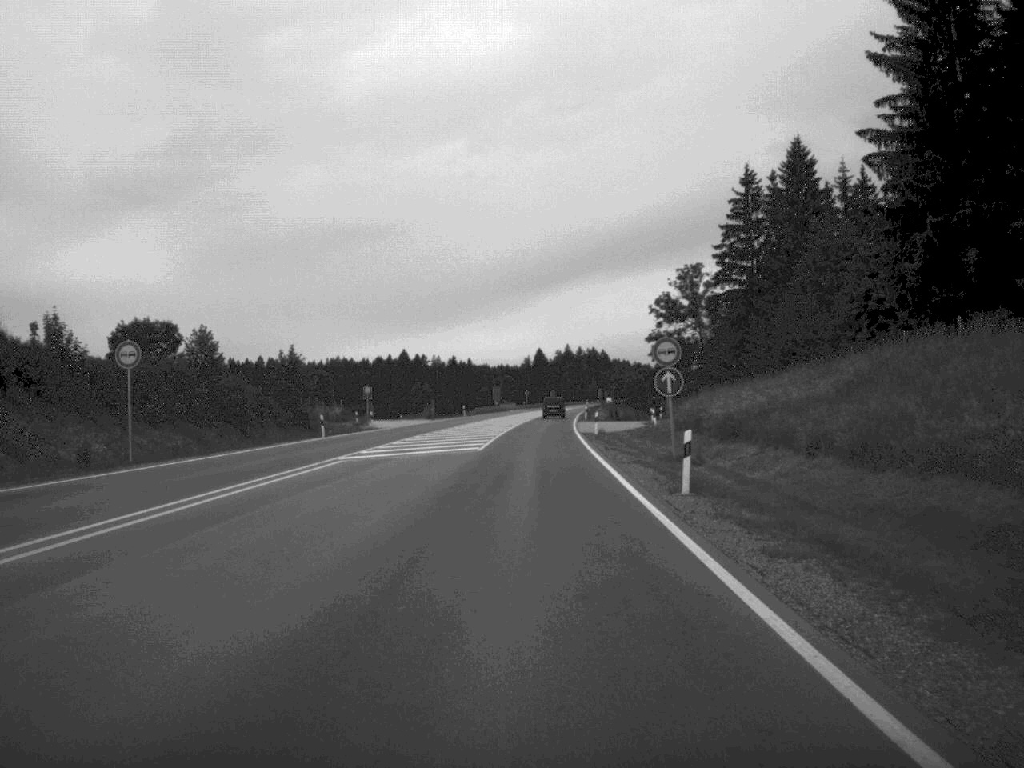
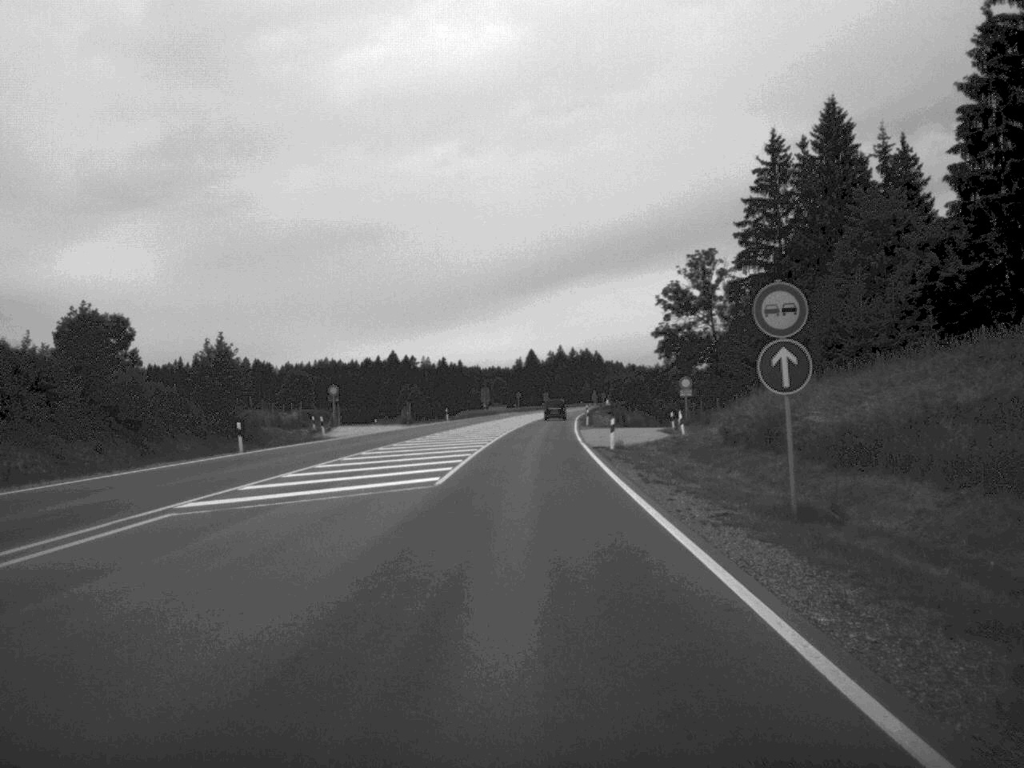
(0.0, +15.8) m; 0°
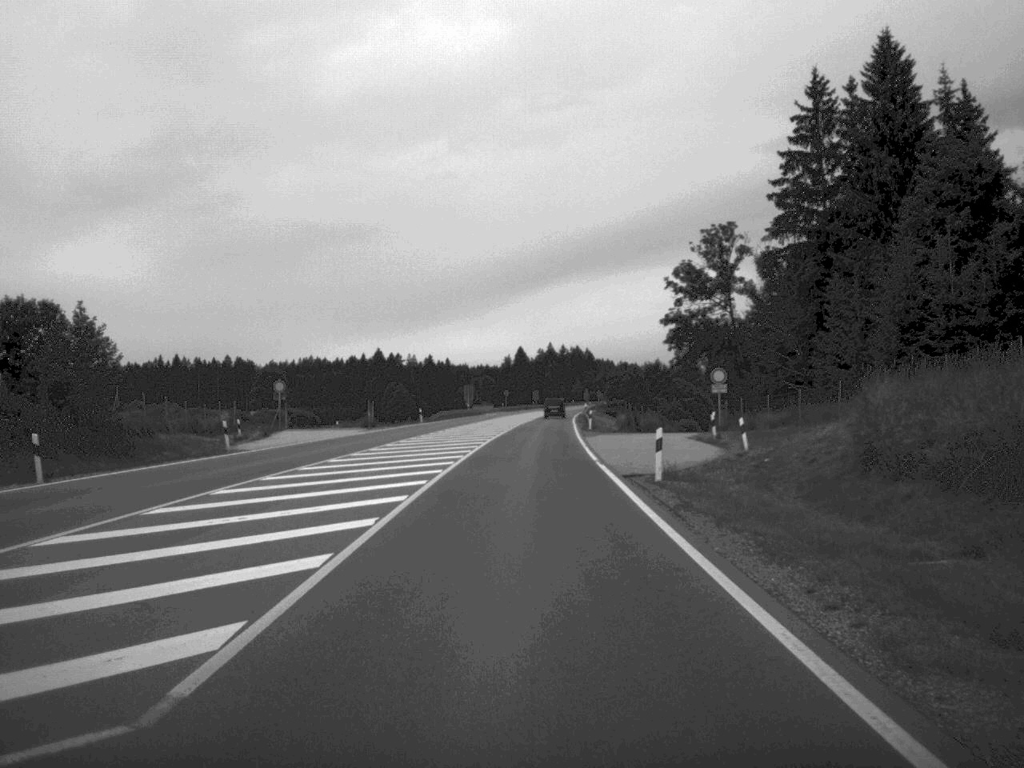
(+0.1, +17.9) m; 0°
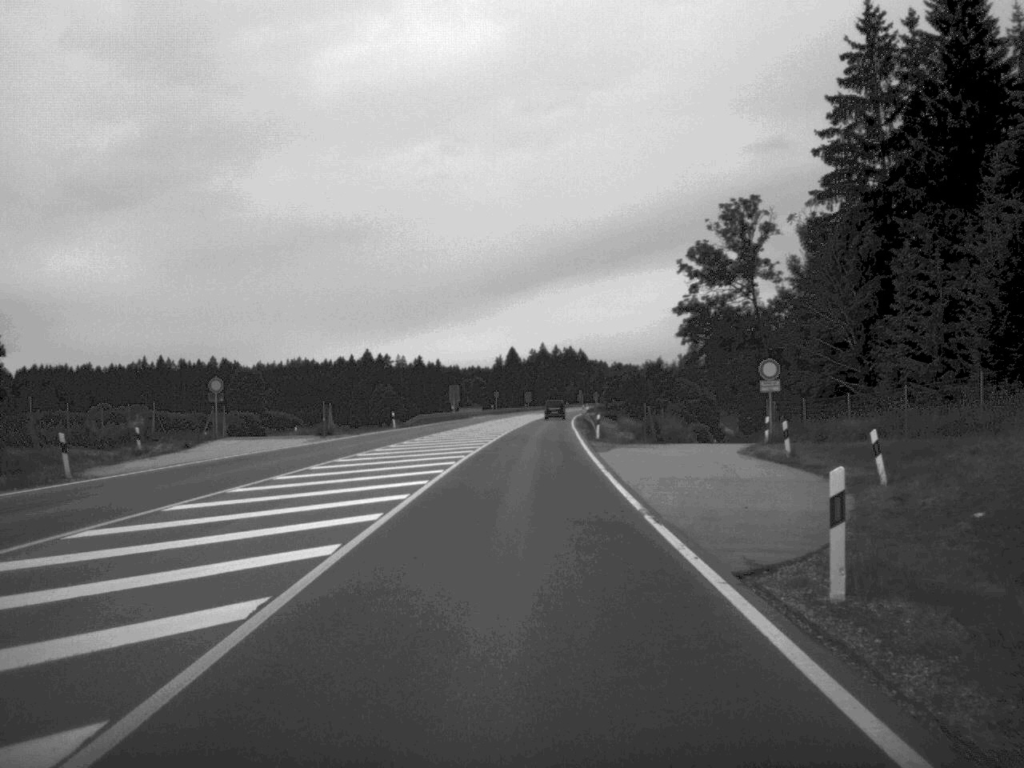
(0.0, +15.0) m; 0°
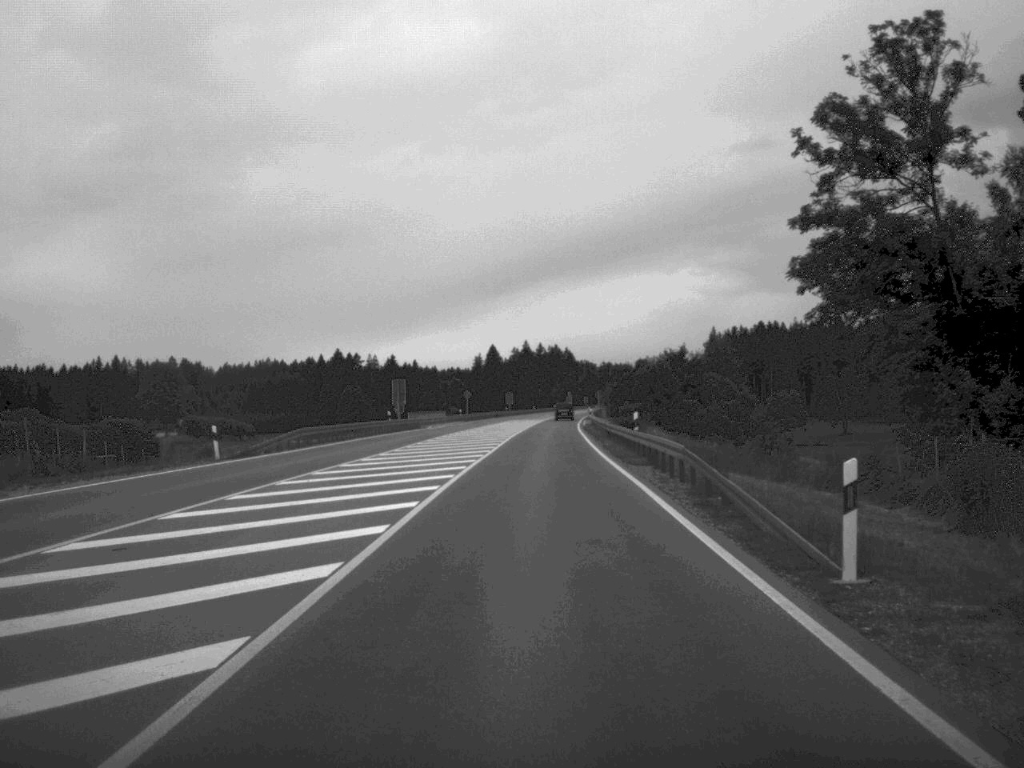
(+0.2, +46.0) m; +1°
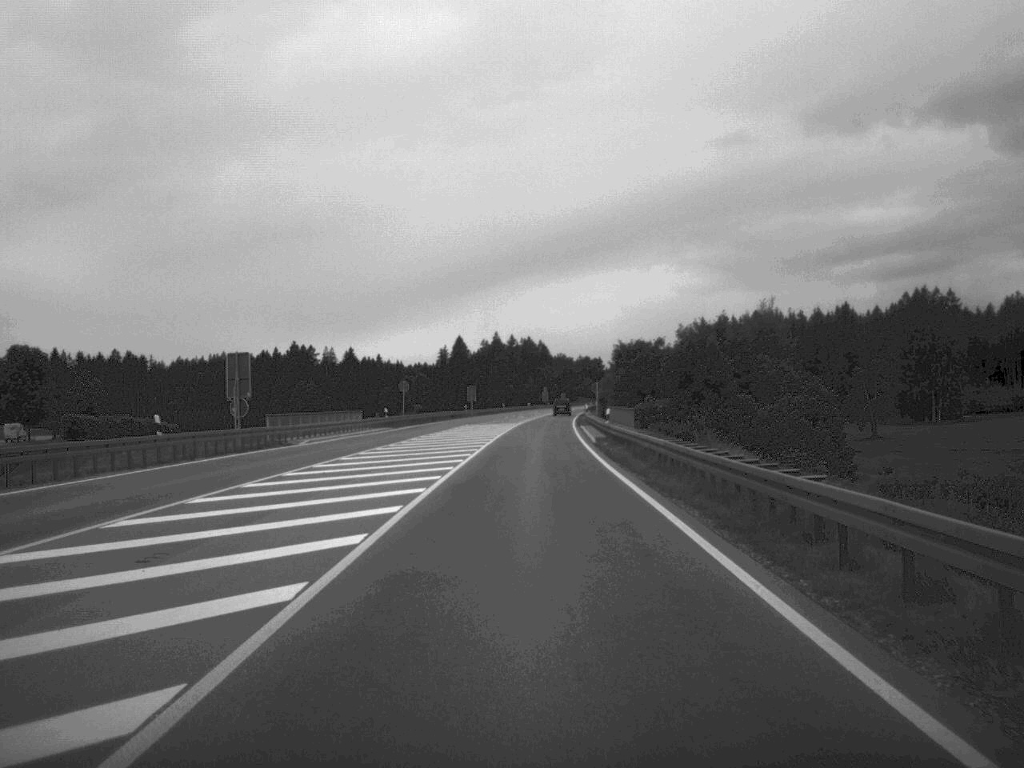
(+0.5, +46.0) m; +1°
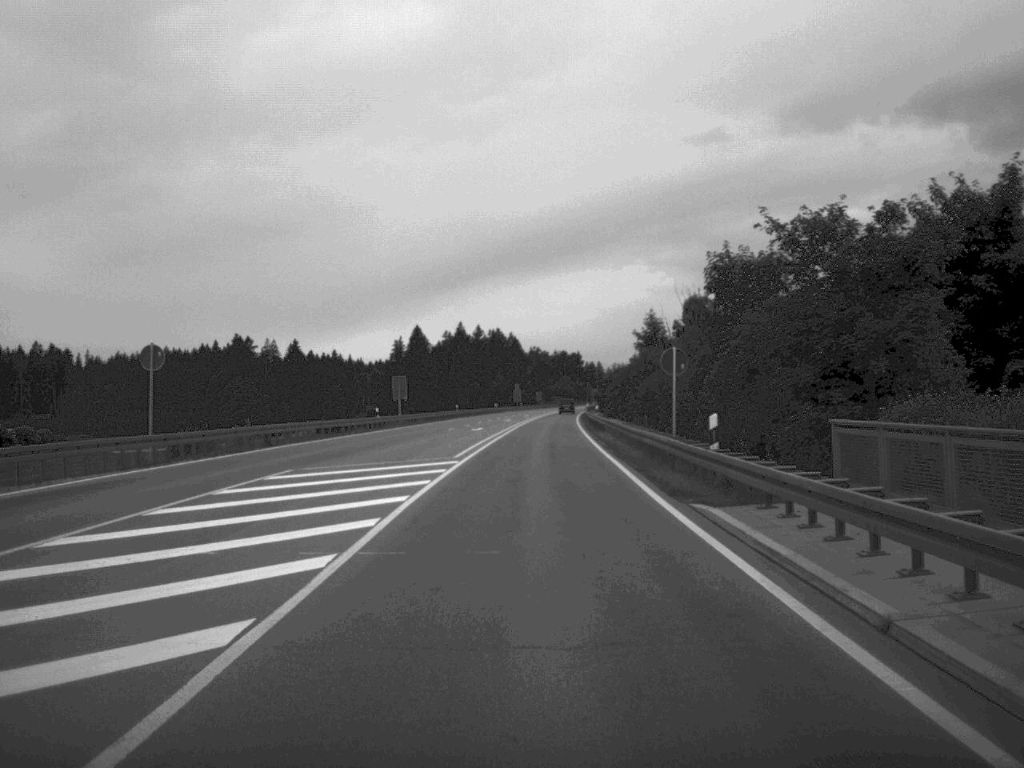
(+0.4, +62.4) m; +1°
